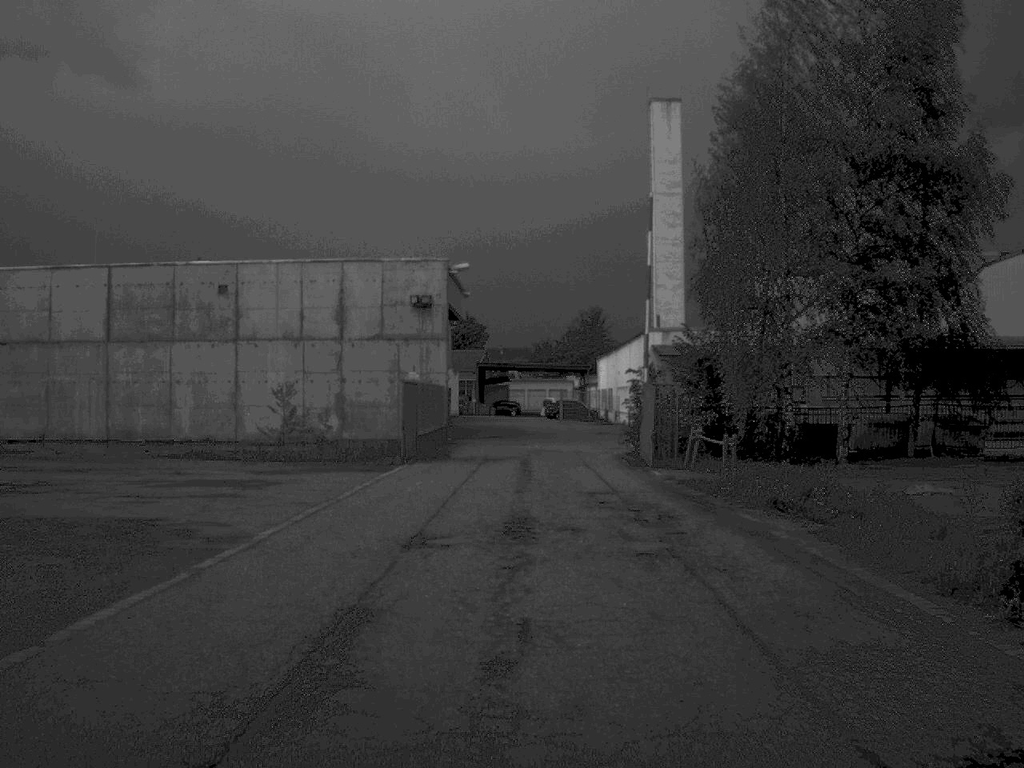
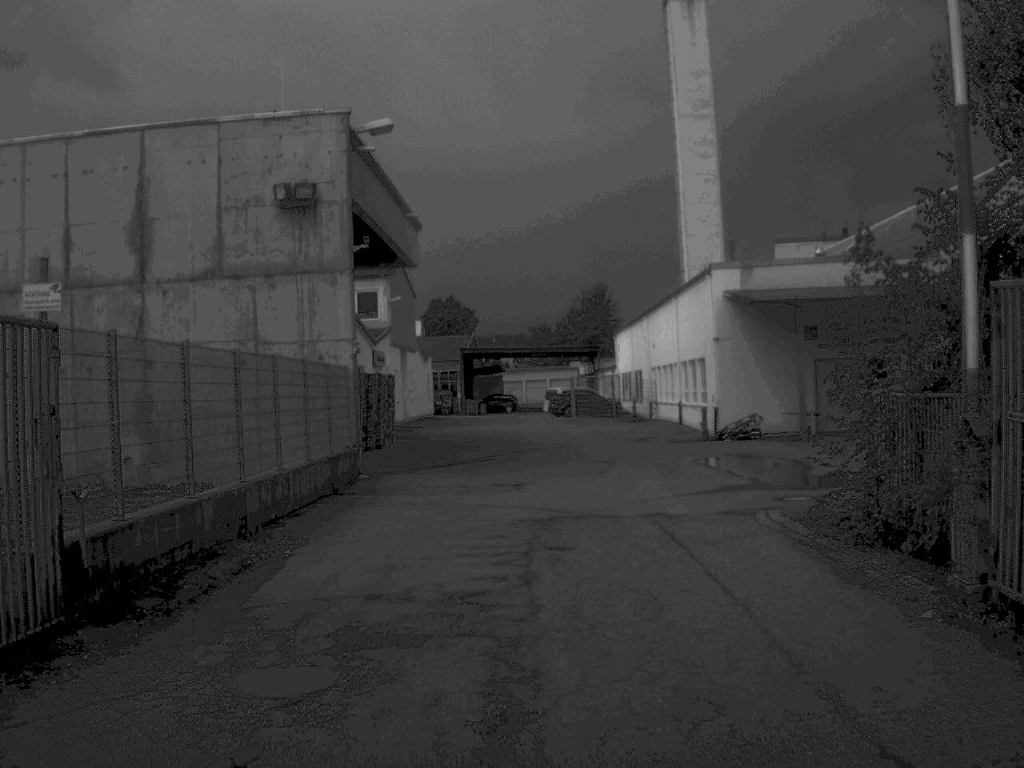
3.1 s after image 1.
(0.0, +27.9) m; 0°
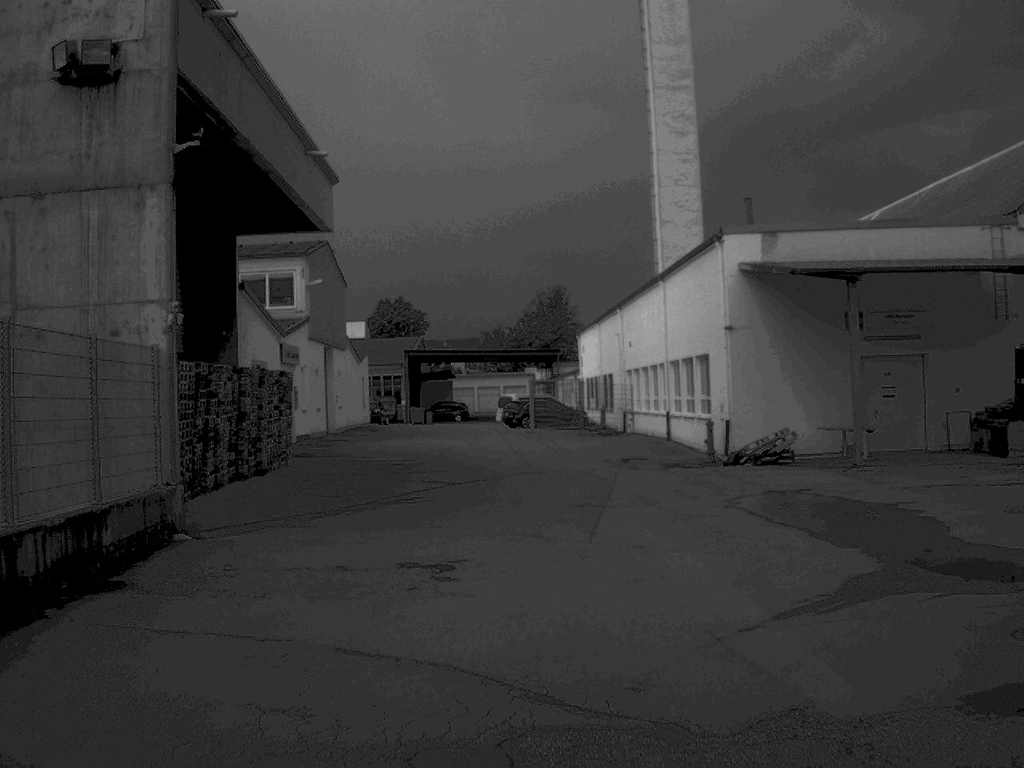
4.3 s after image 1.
(+0.2, +11.1) m; +2°
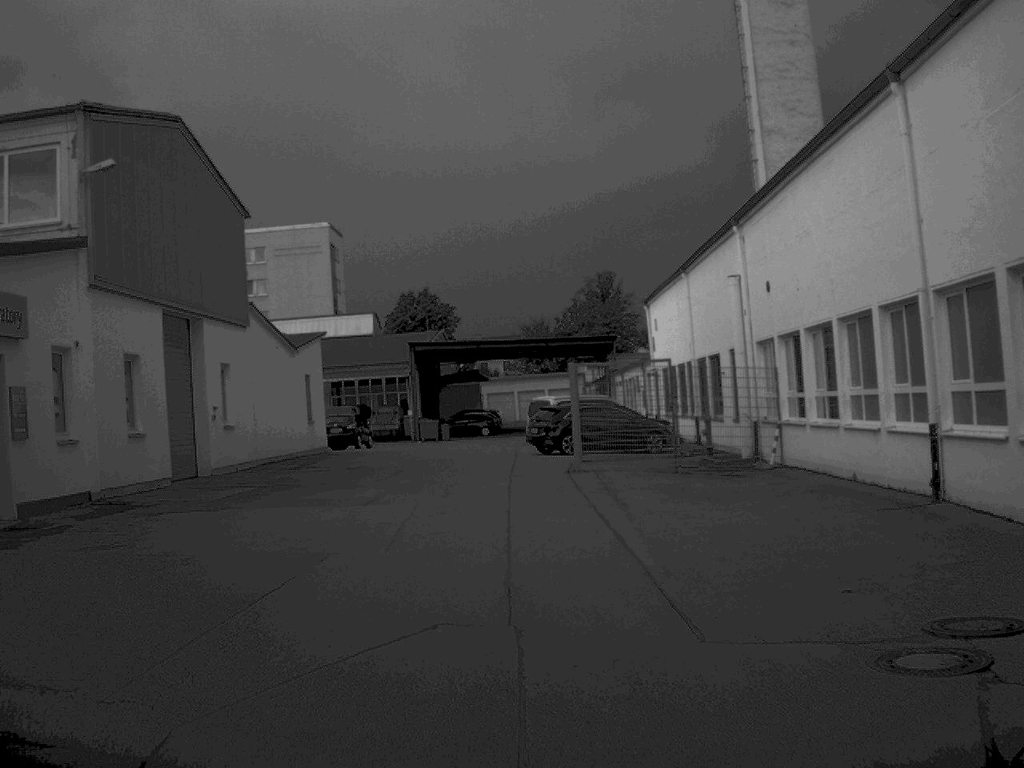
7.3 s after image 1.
(+0.2, +26.5) m; -3°
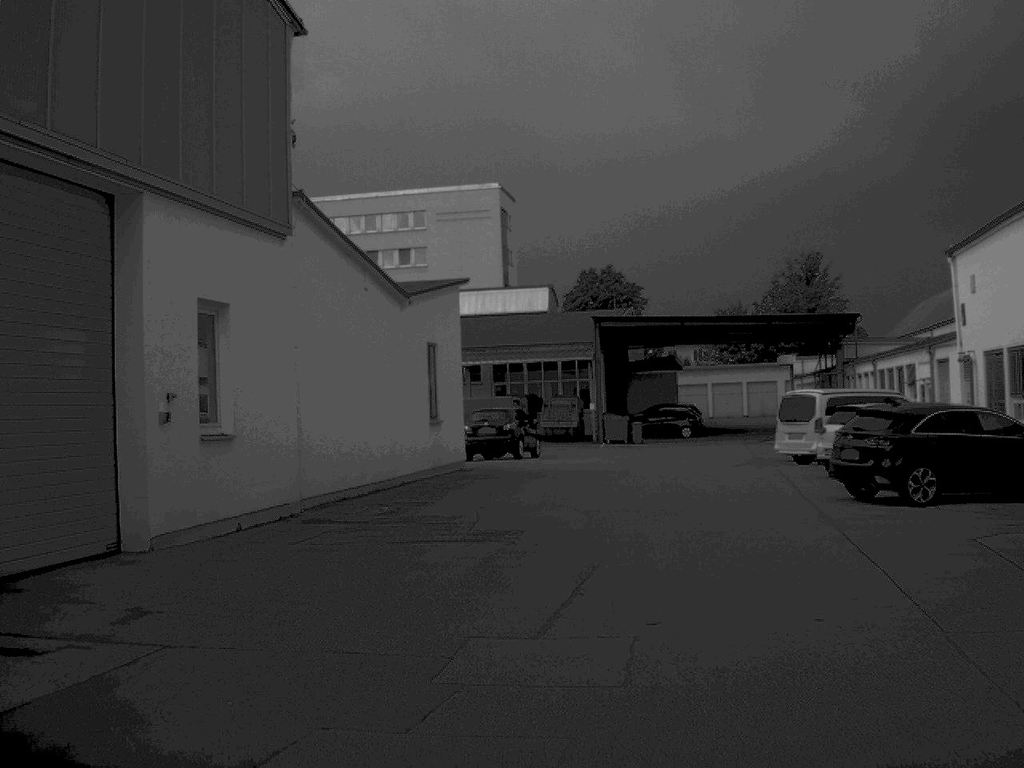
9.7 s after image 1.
(-1.7, +17.4) m; -8°
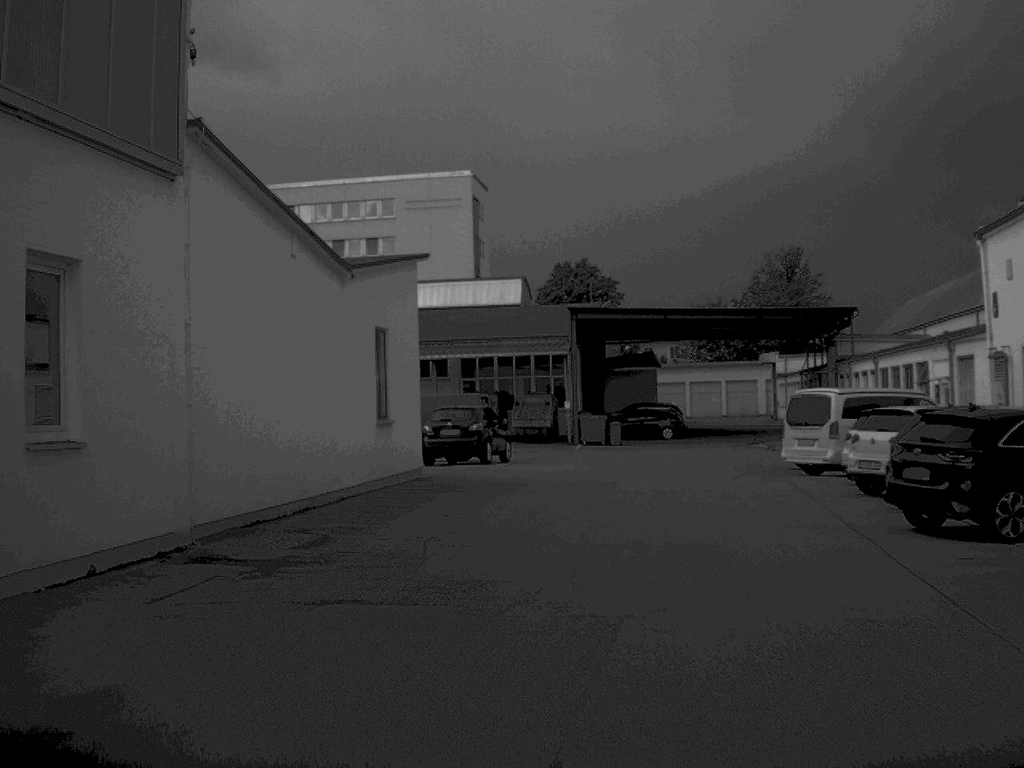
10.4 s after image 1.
(0.0, +4.4) m; +1°
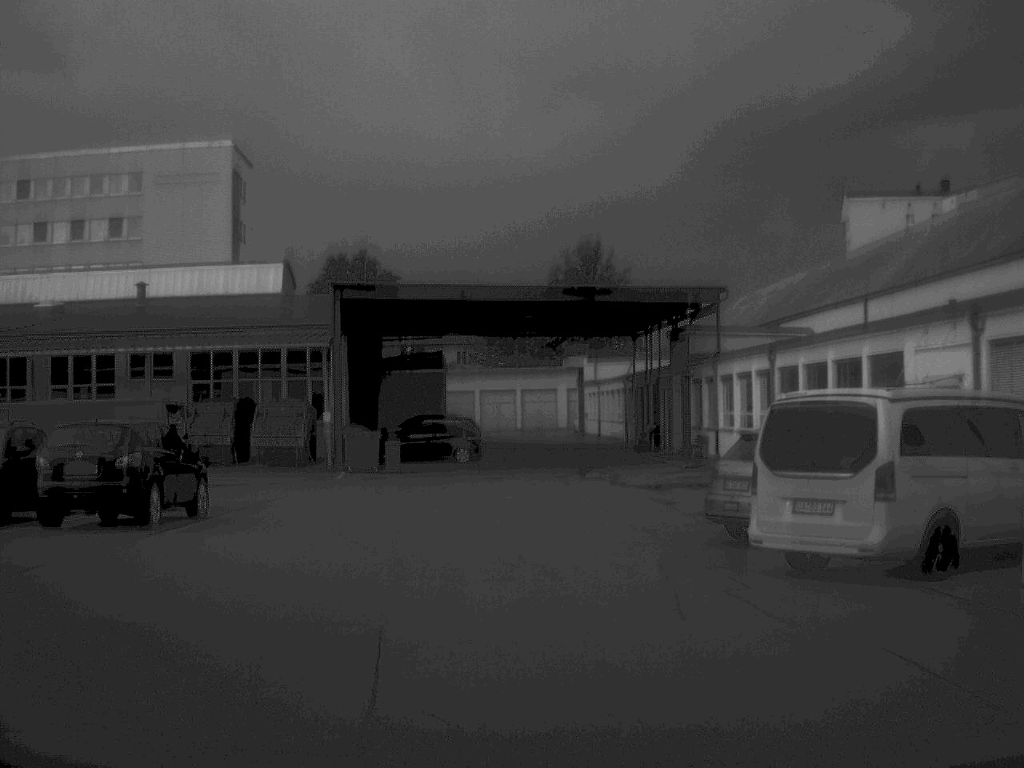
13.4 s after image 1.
(+0.9, +15.5) m; +10°
